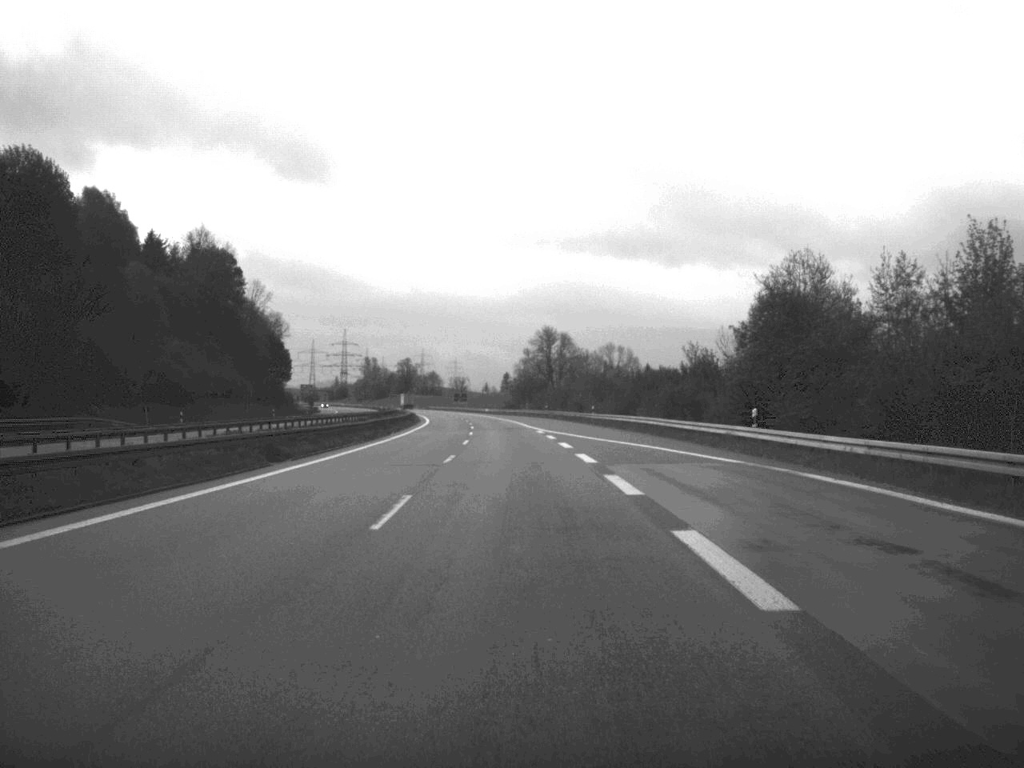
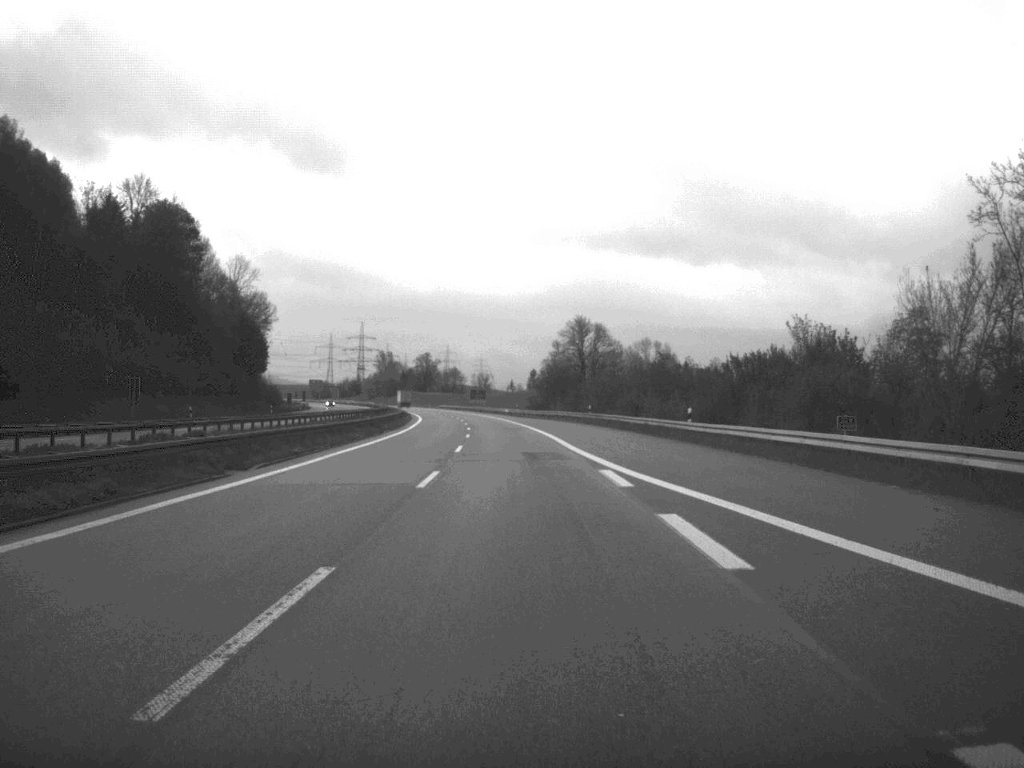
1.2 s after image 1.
(-0.5, +45.0) m; -1°
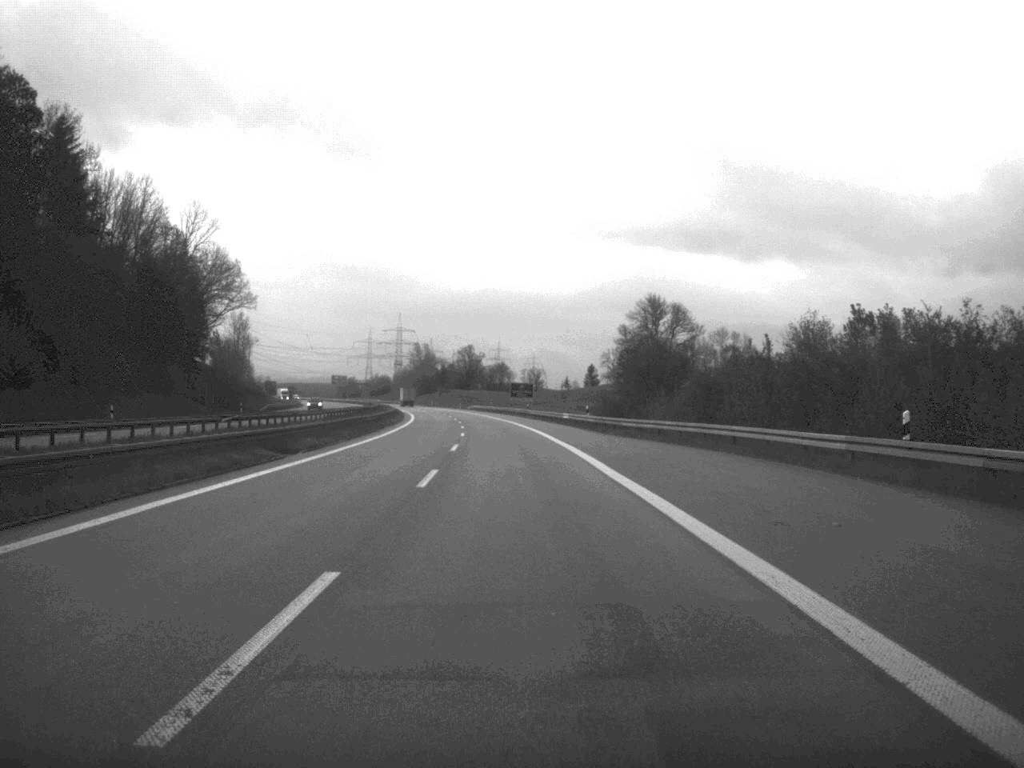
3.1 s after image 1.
(-1.6, +71.5) m; -3°
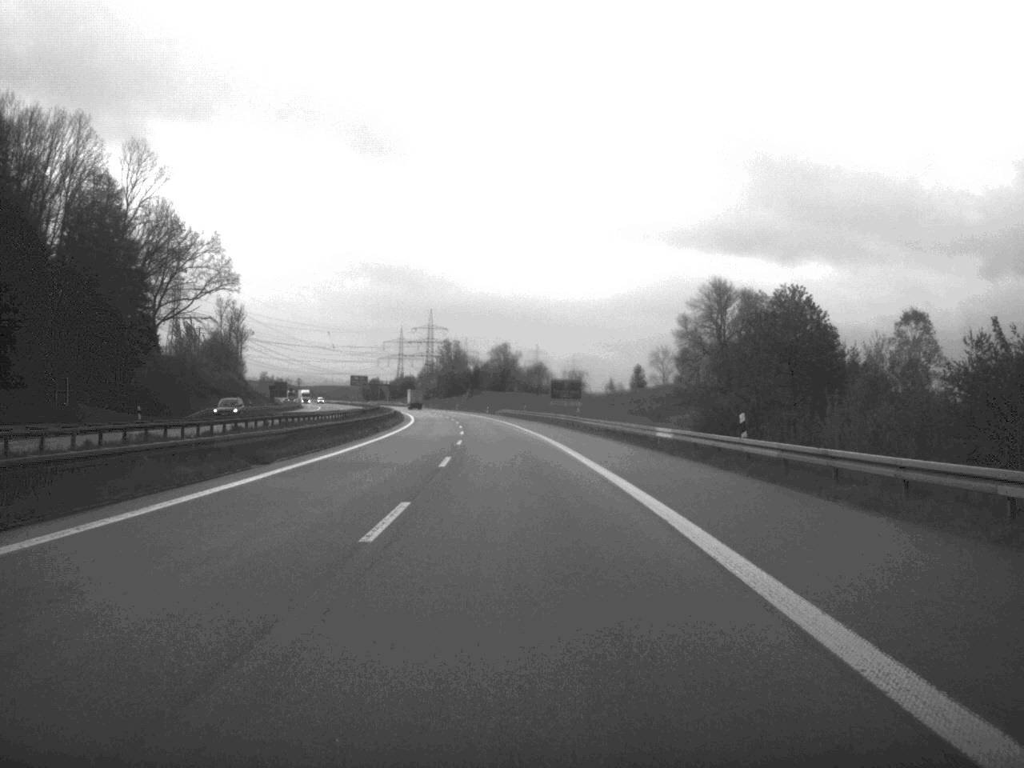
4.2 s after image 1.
(-0.7, +44.3) m; -2°
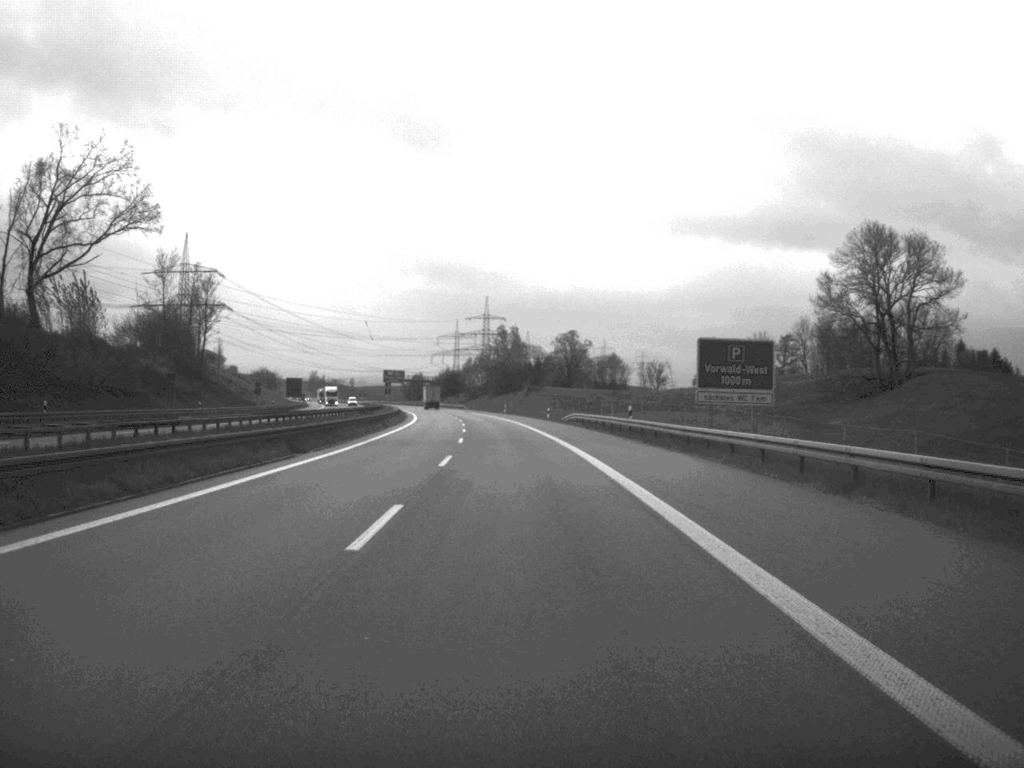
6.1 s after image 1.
(-1.8, +72.1) m; -3°
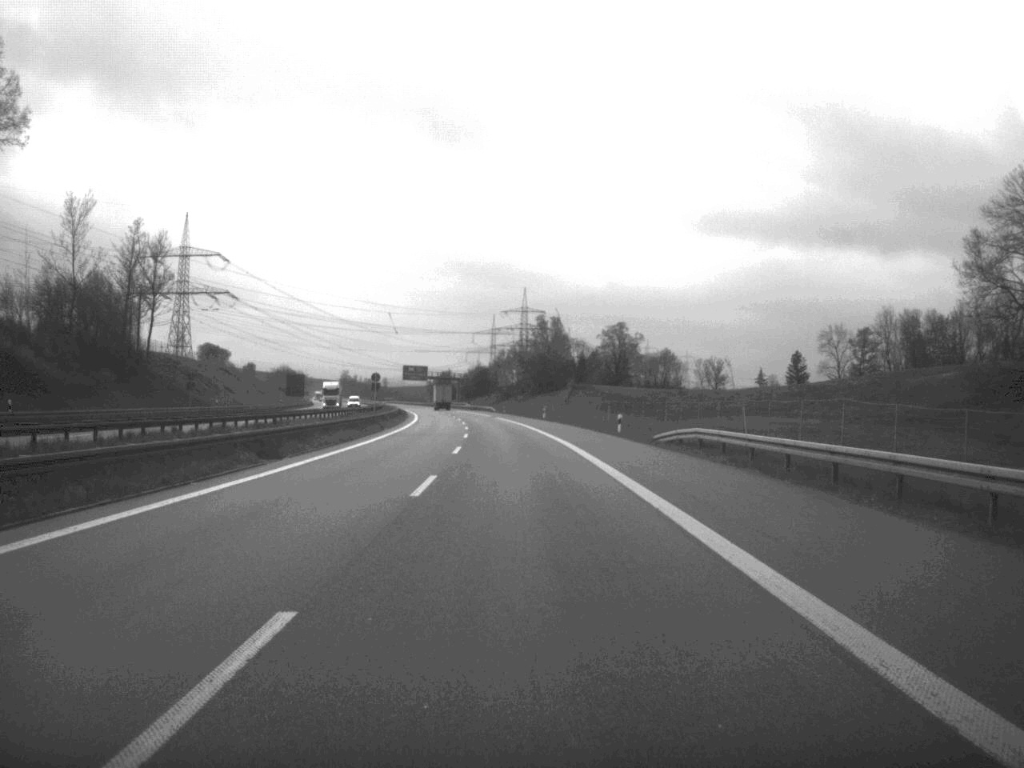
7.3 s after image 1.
(-0.8, +45.5) m; -2°
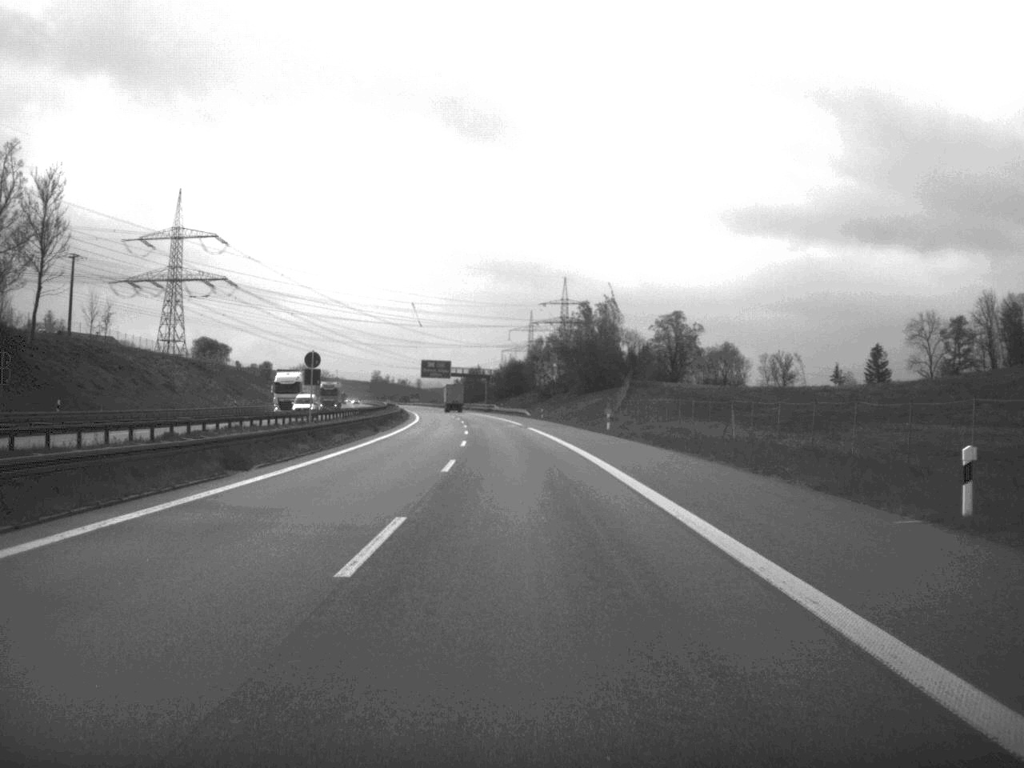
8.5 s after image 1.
(-0.7, +45.3) m; -2°
